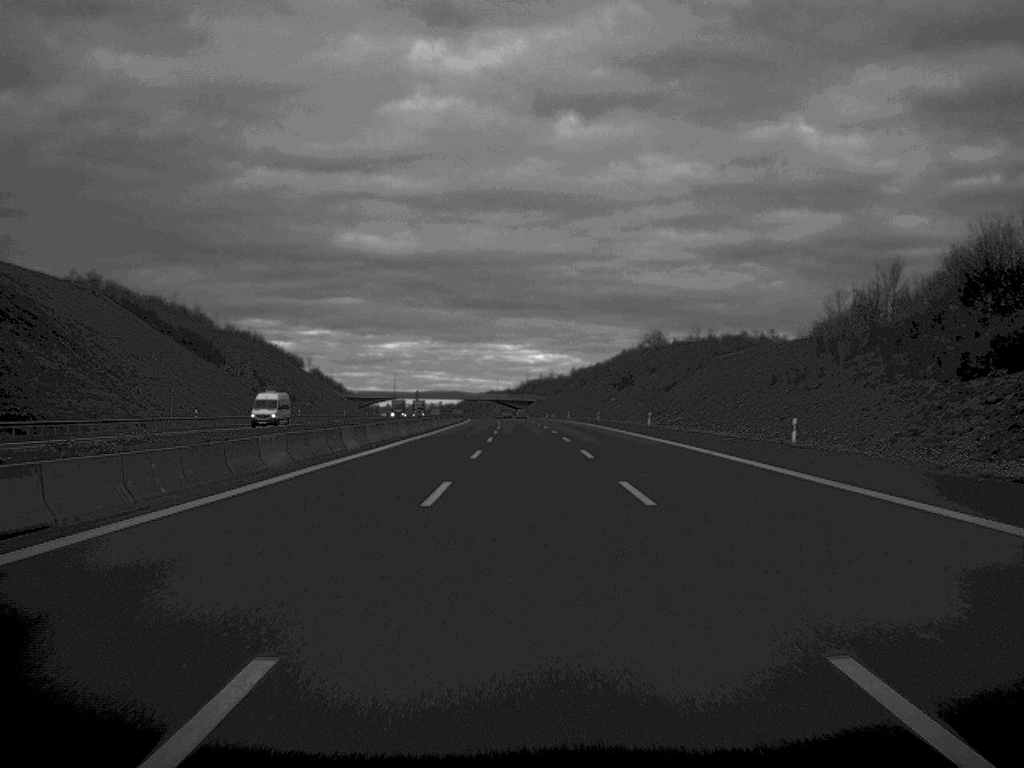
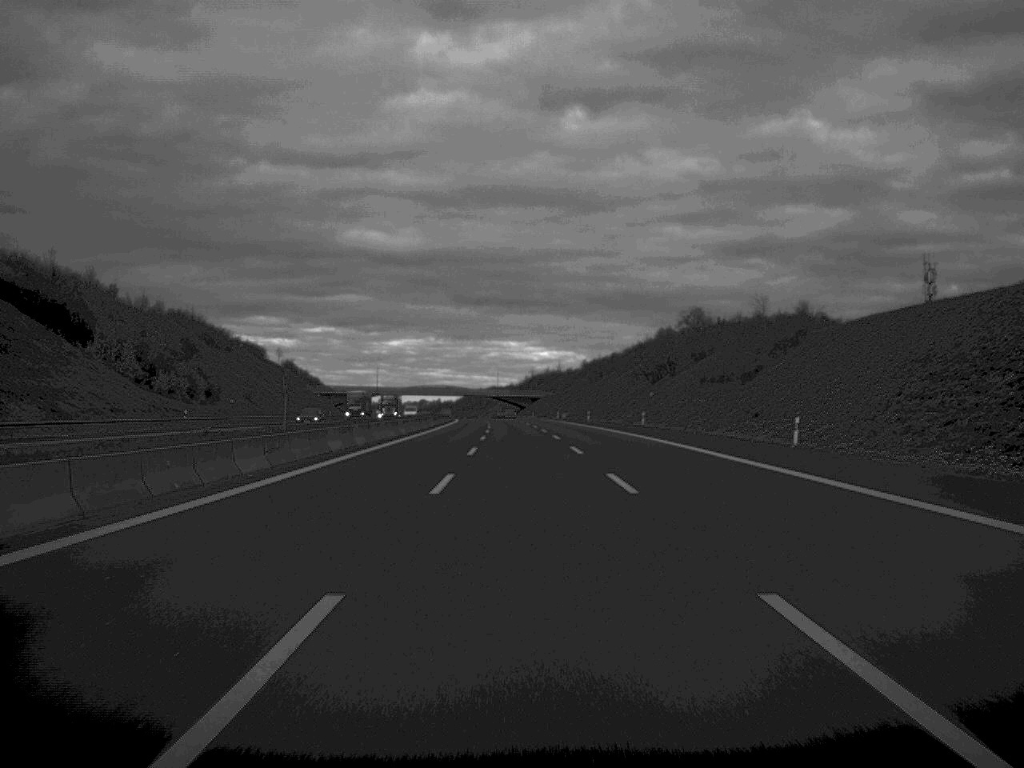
(-0.1, +51.1) m; 0°
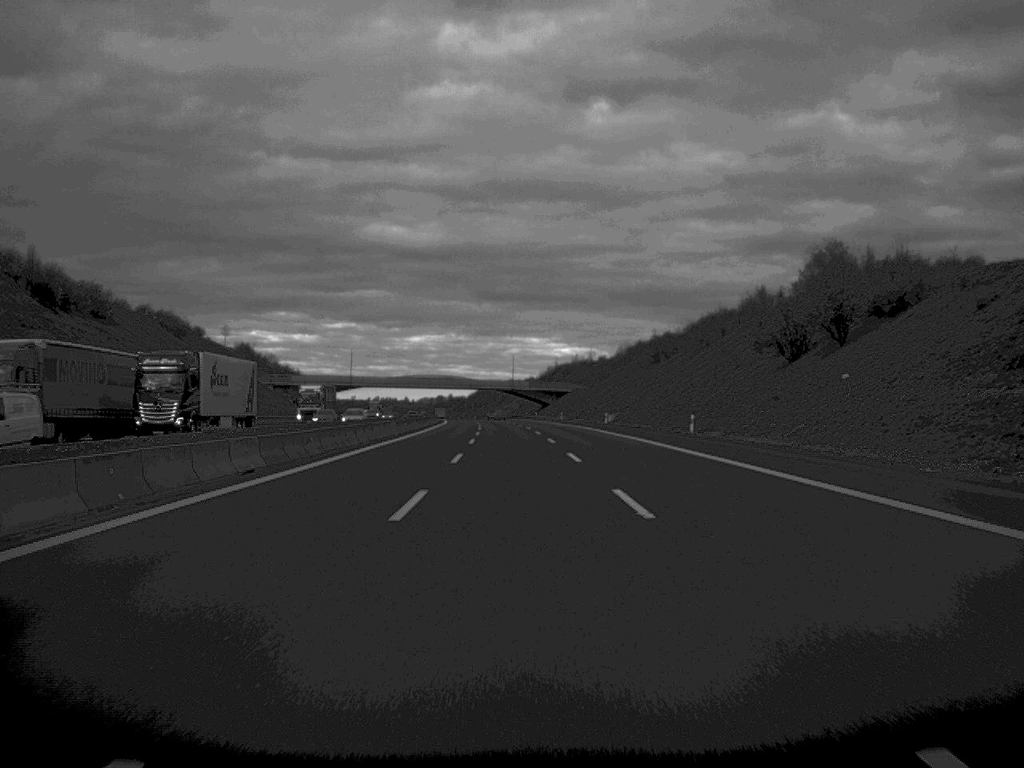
(-0.6, +76.5) m; -1°
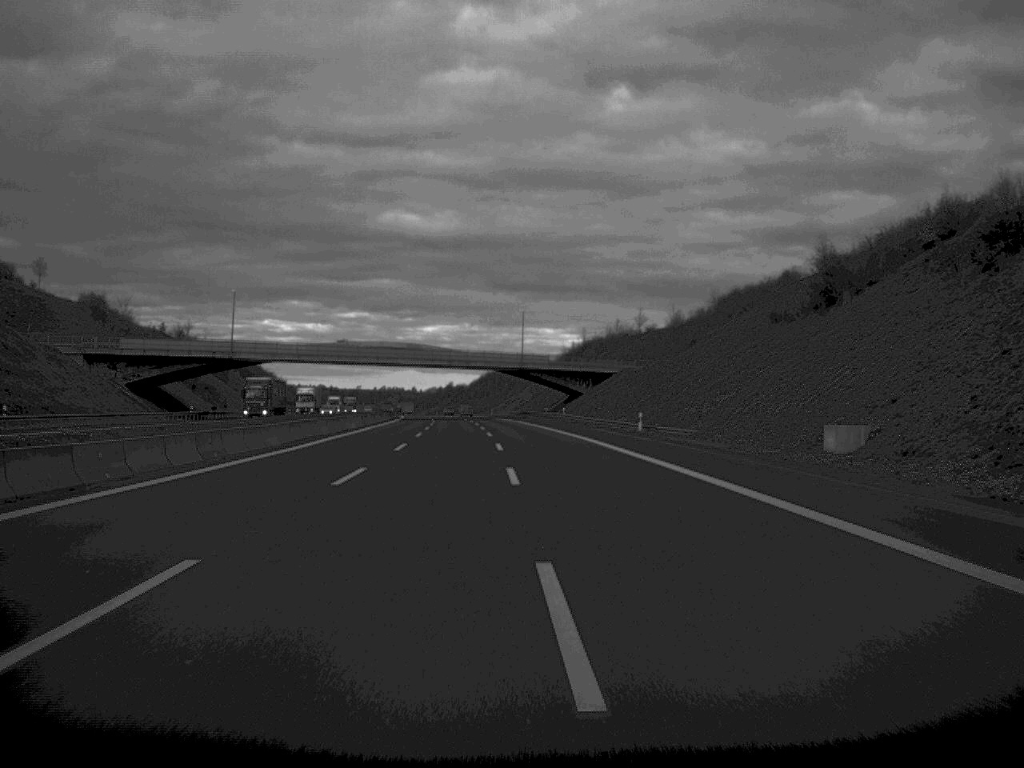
(-0.6, +99.6) m; -1°
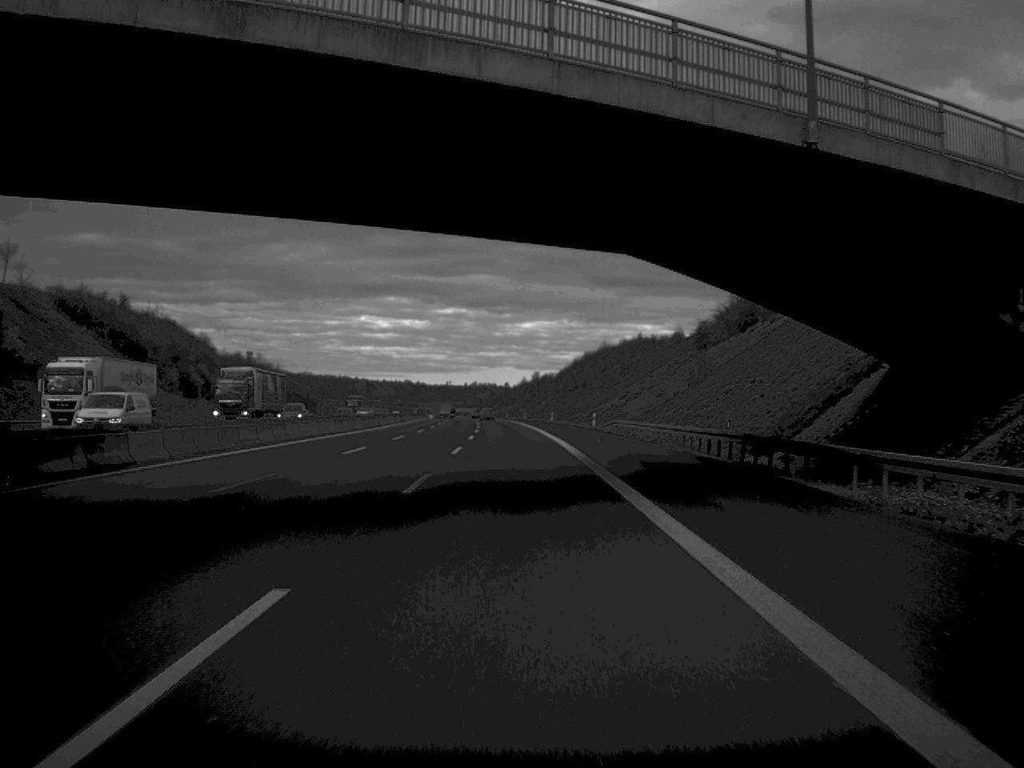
(-3.8, +127.4) m; -4°
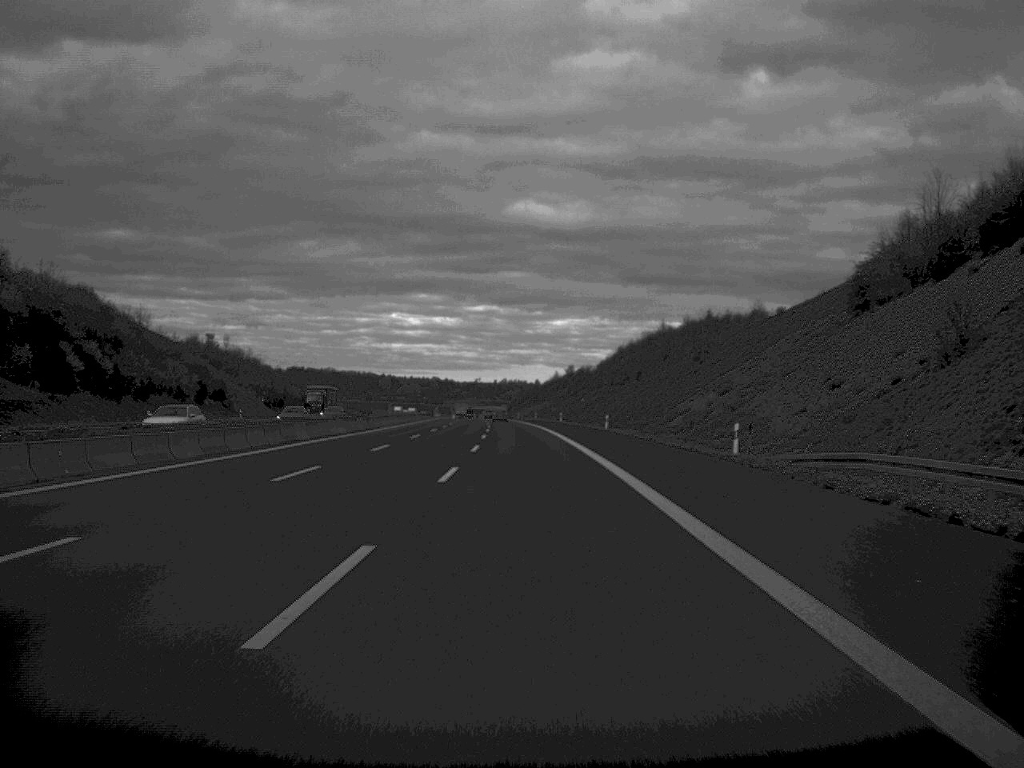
(-0.6, +51.0) m; -1°
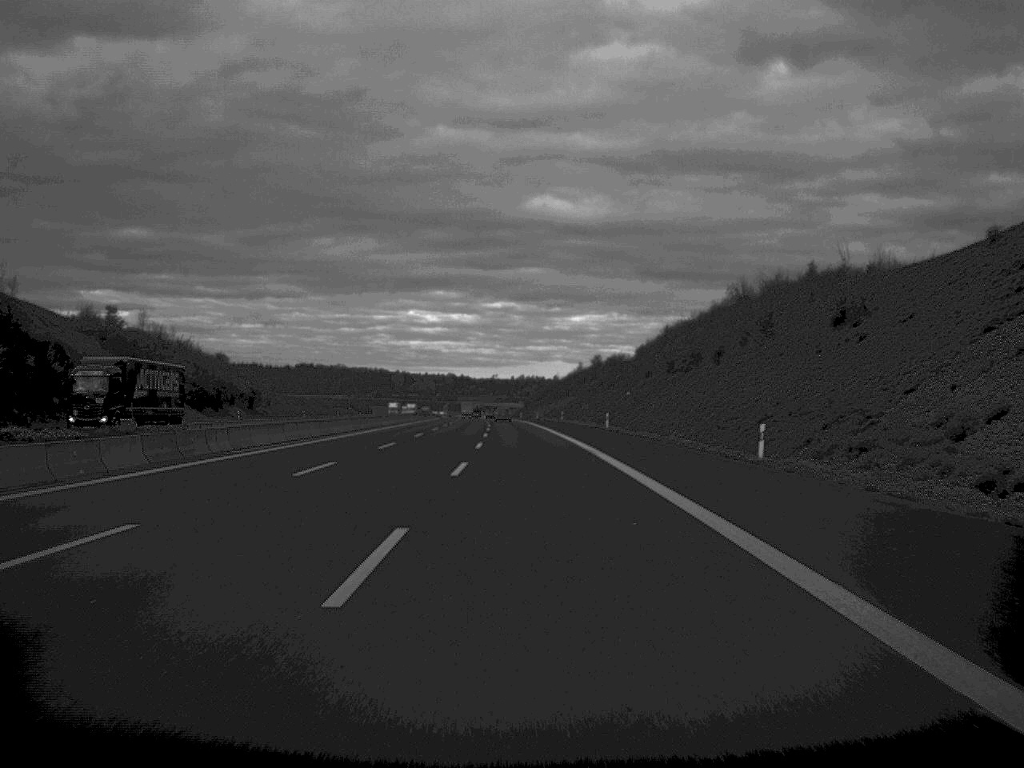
(-0.4, +52.2) m; -1°
